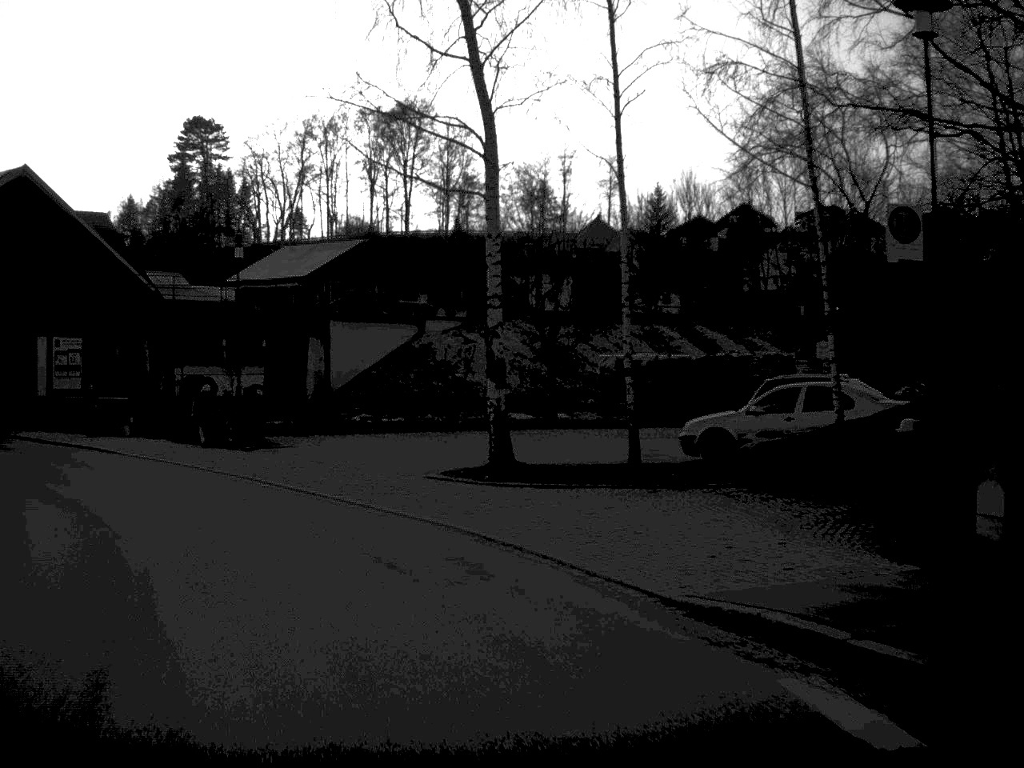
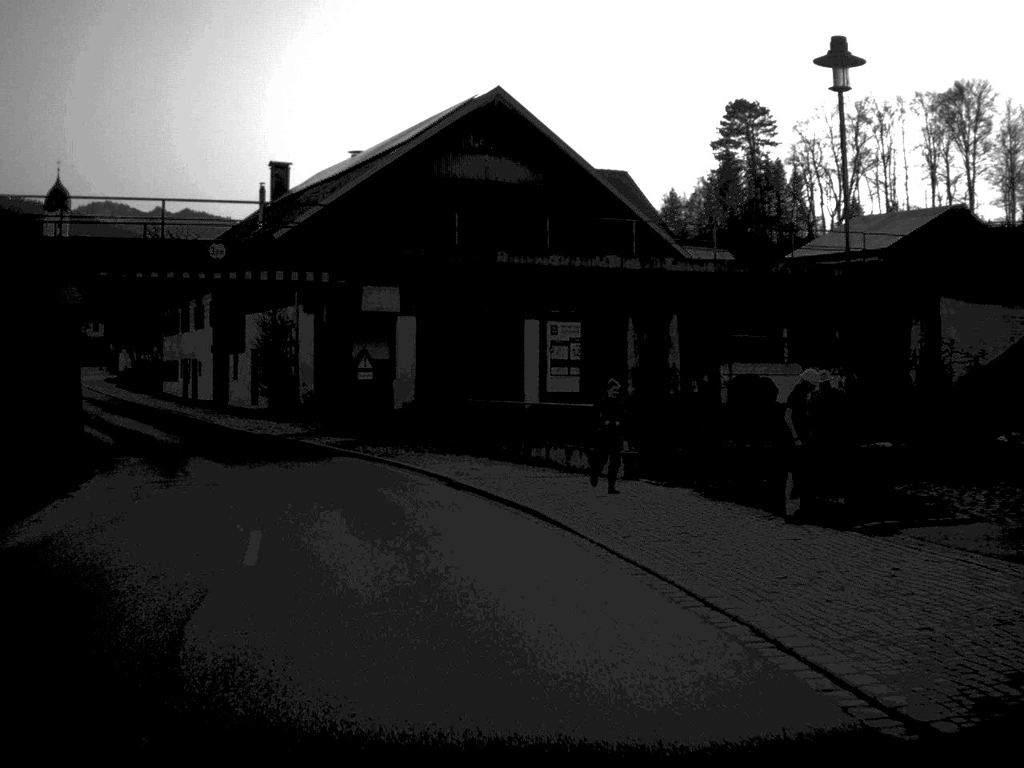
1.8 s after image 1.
(-3.9, +17.4) m; -24°
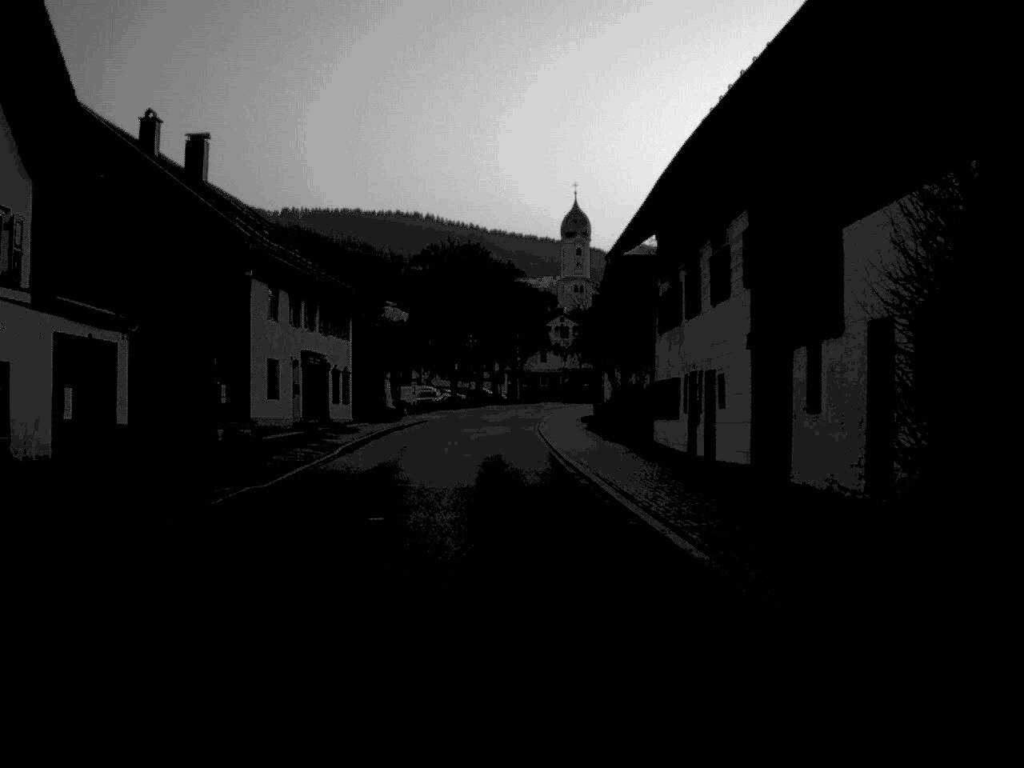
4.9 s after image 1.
(-7.3, +32.5) m; -24°
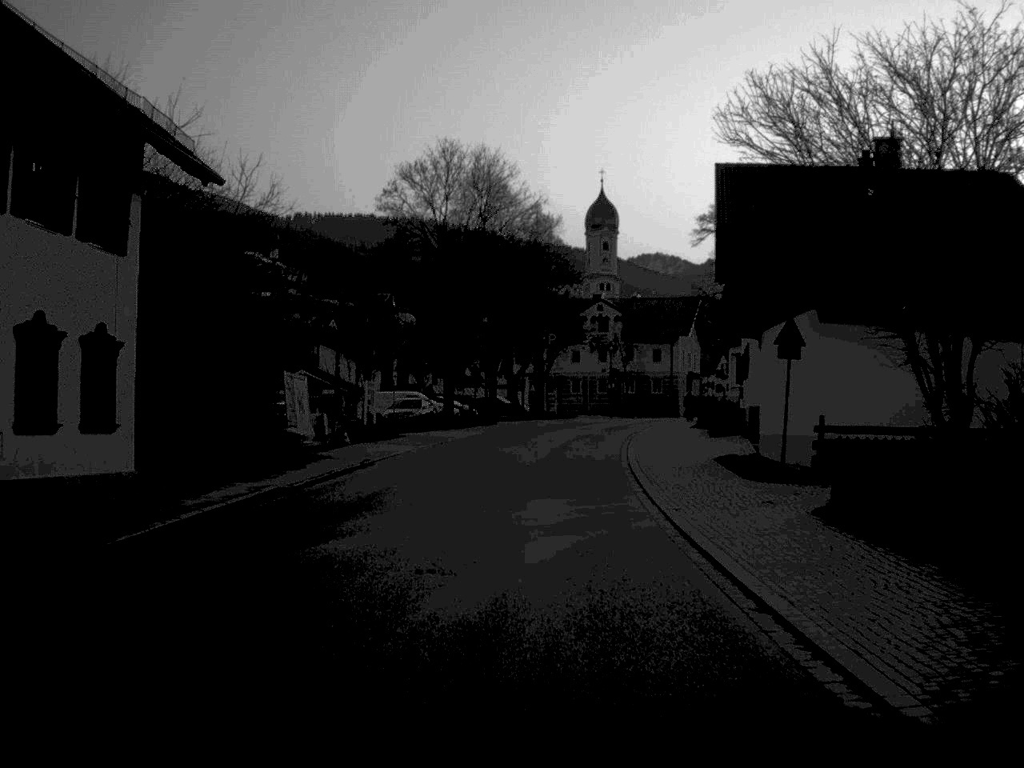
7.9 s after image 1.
(-0.9, +34.6) m; 0°
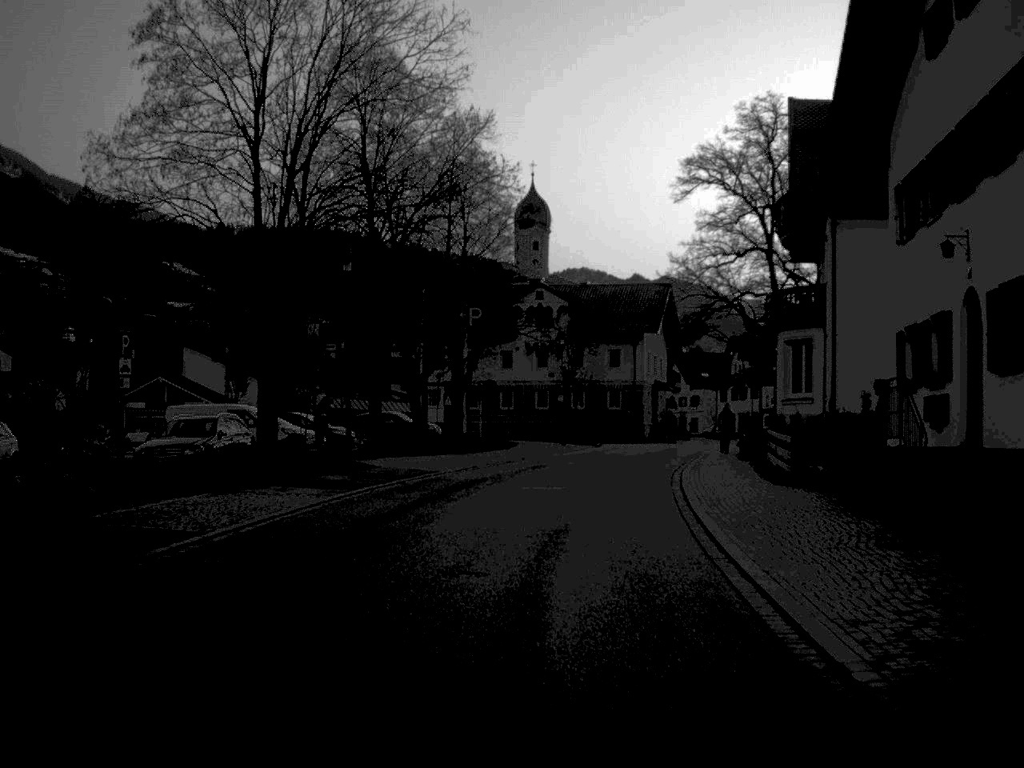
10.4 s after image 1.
(+0.6, +28.4) m; +4°
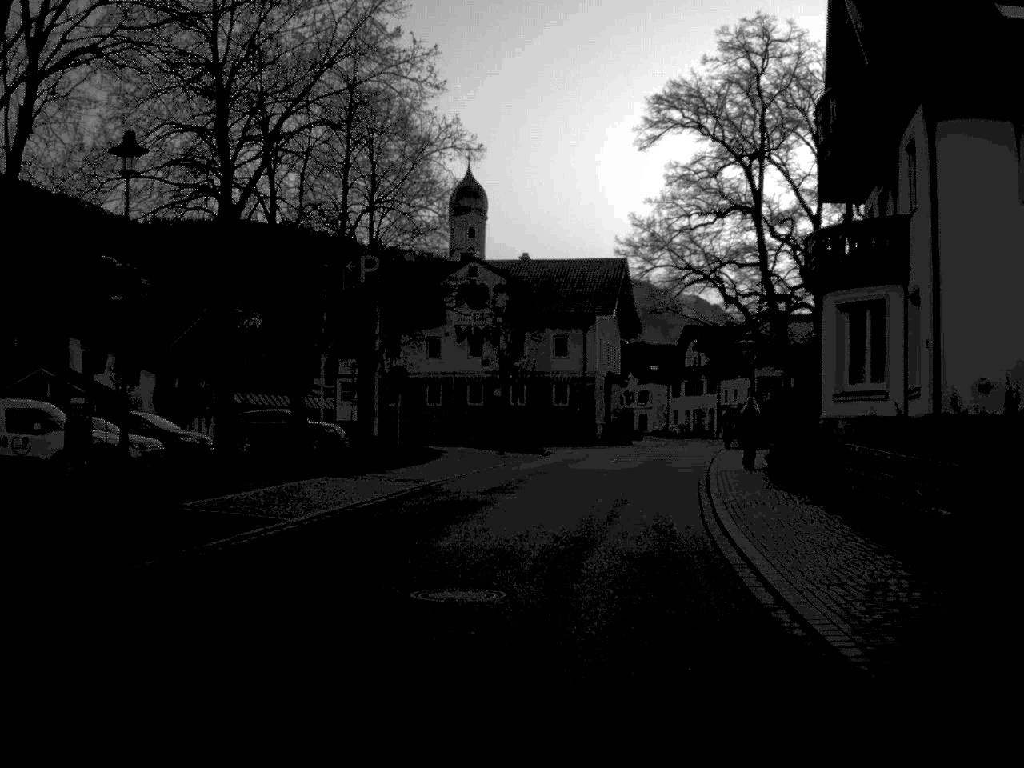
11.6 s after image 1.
(+0.3, +13.5) m; +3°
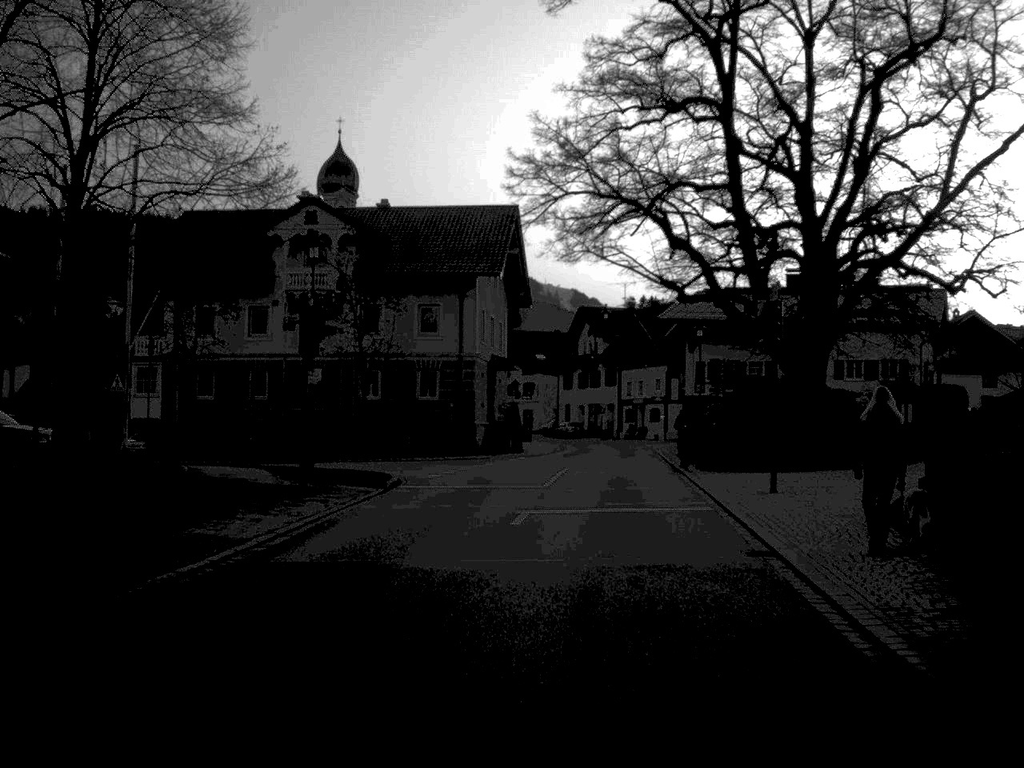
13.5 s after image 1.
(+0.8, +19.5) m; +6°
